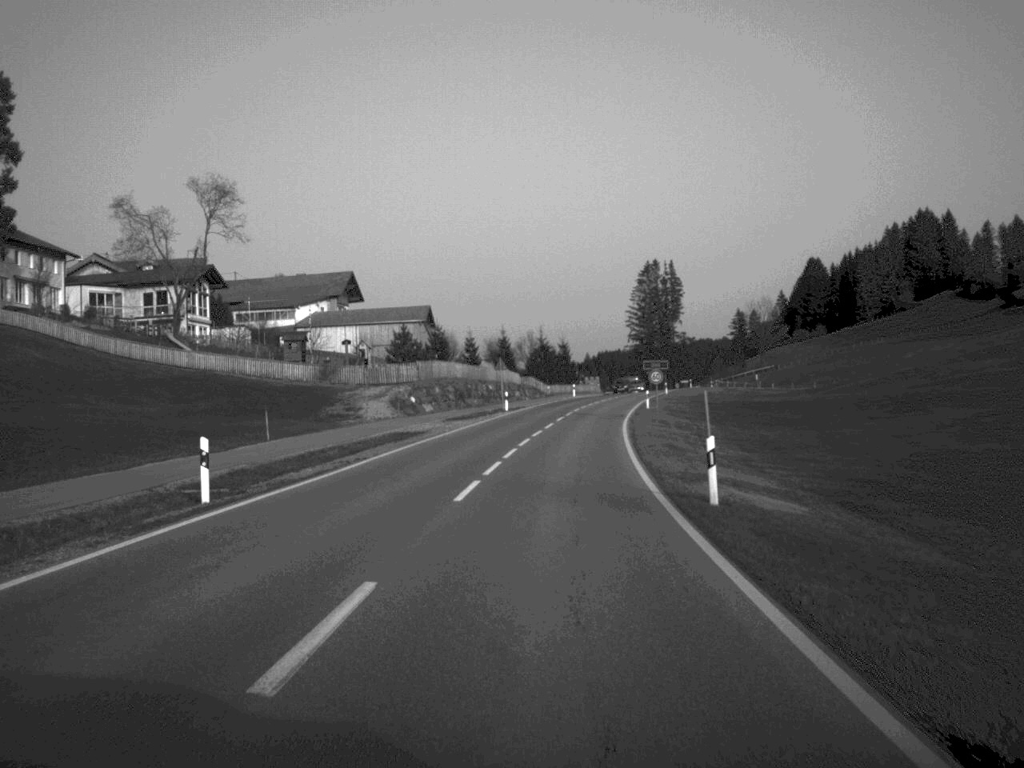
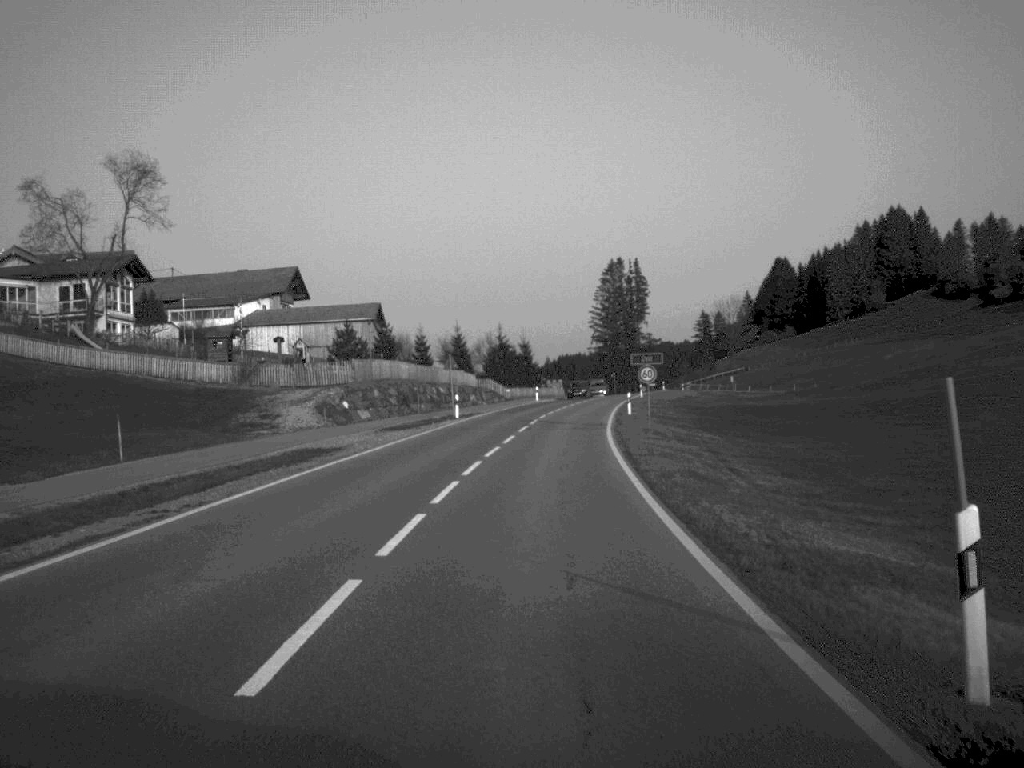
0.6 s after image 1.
(+0.2, +12.4) m; +2°
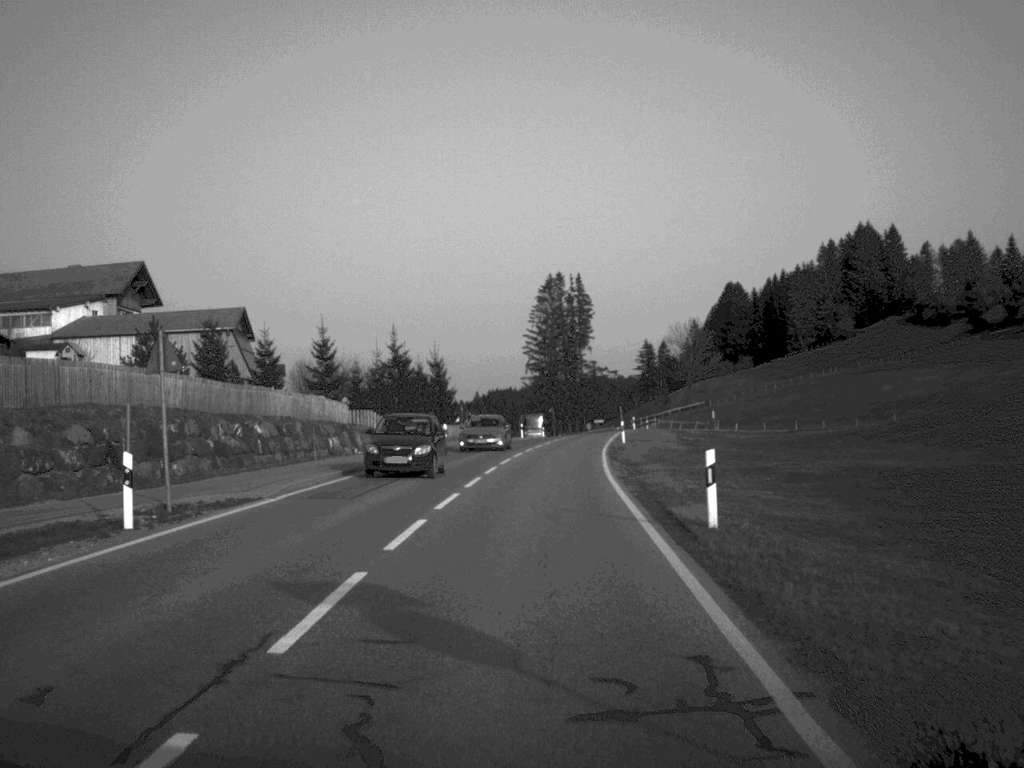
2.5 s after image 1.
(+1.2, +40.1) m; +3°
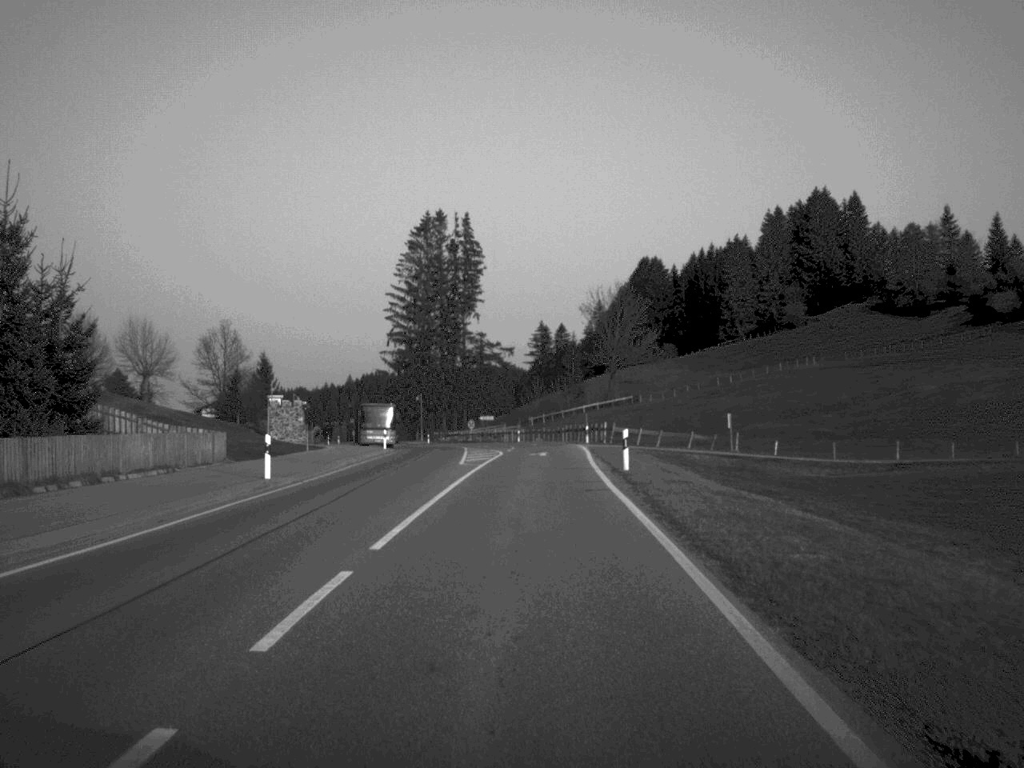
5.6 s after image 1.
(+2.9, +65.5) m; +5°
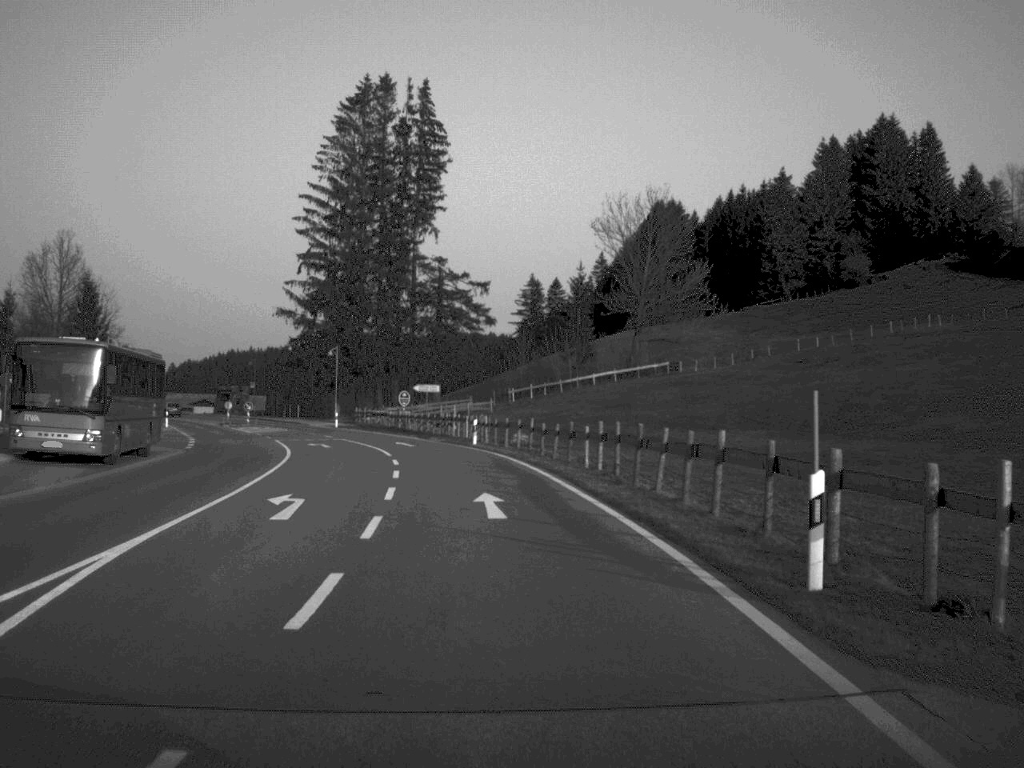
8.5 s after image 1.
(+0.9, +58.9) m; 0°
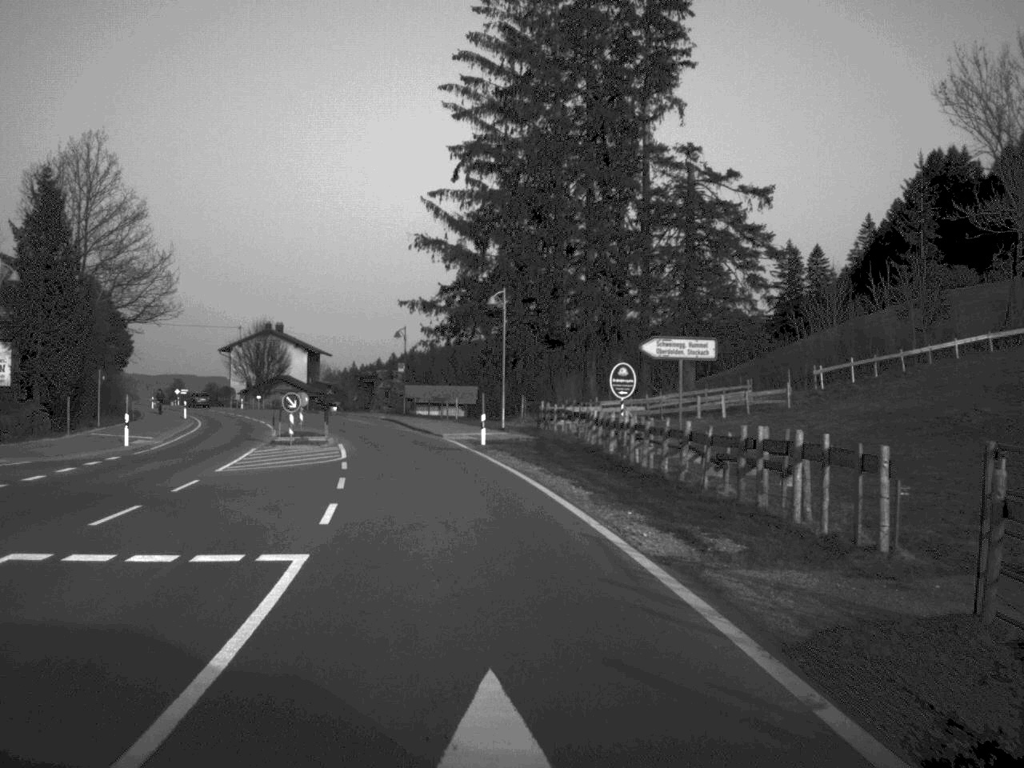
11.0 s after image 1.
(-3.6, +45.5) m; -11°
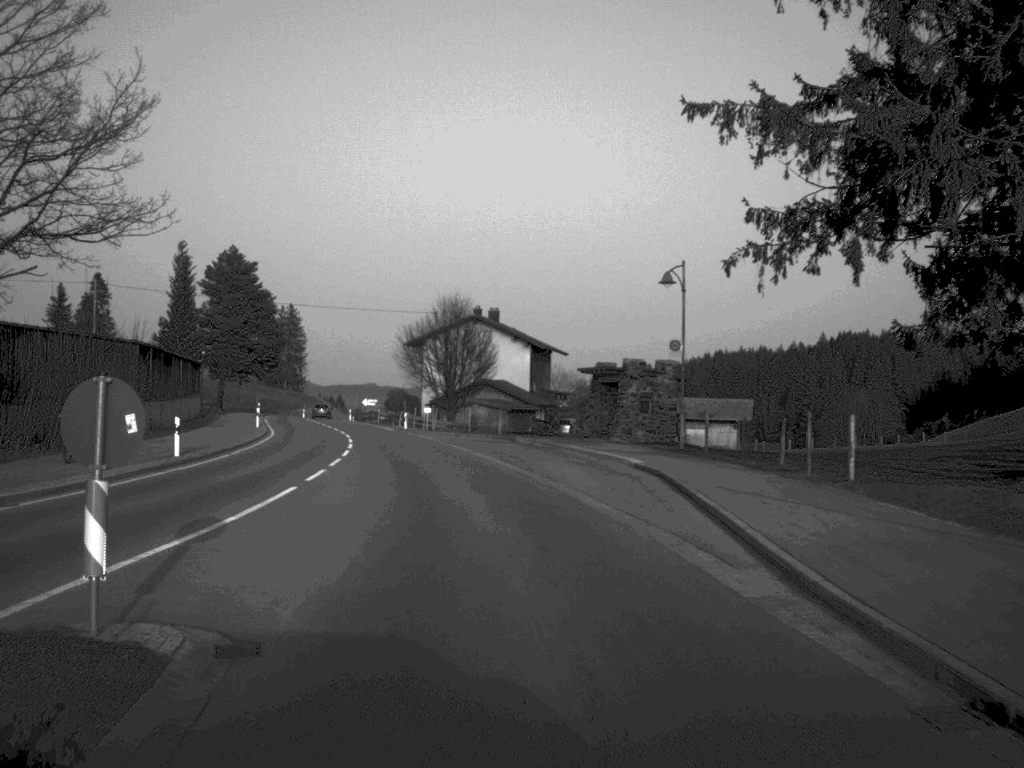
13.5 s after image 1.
(-4.6, +44.6) m; -11°
